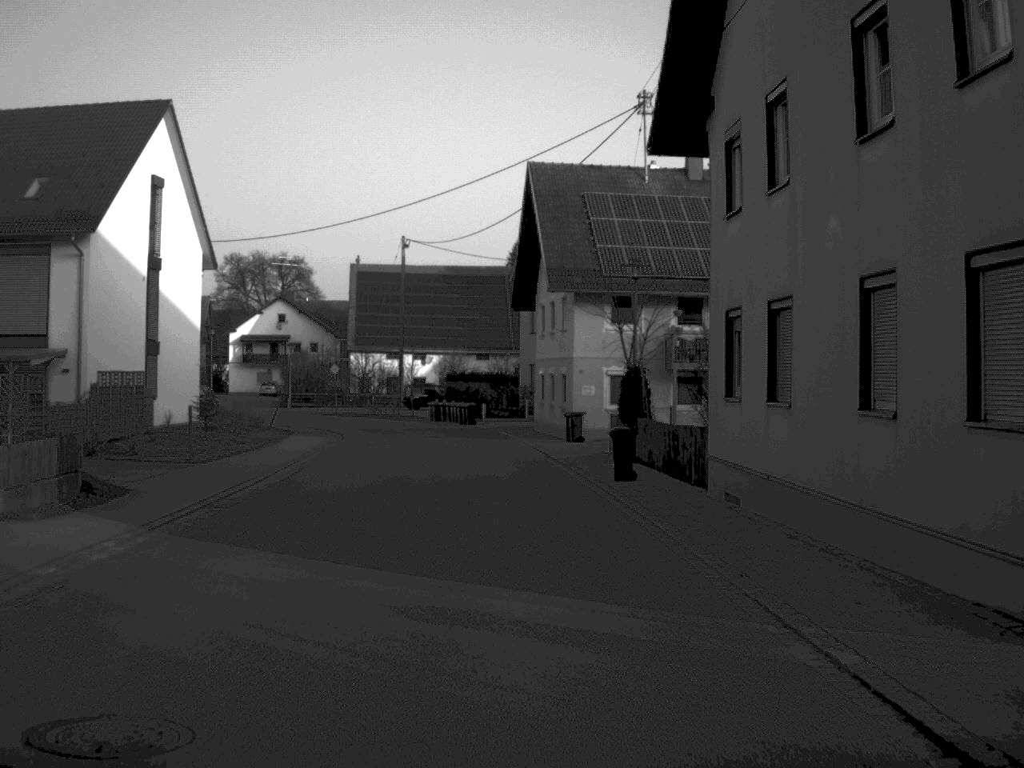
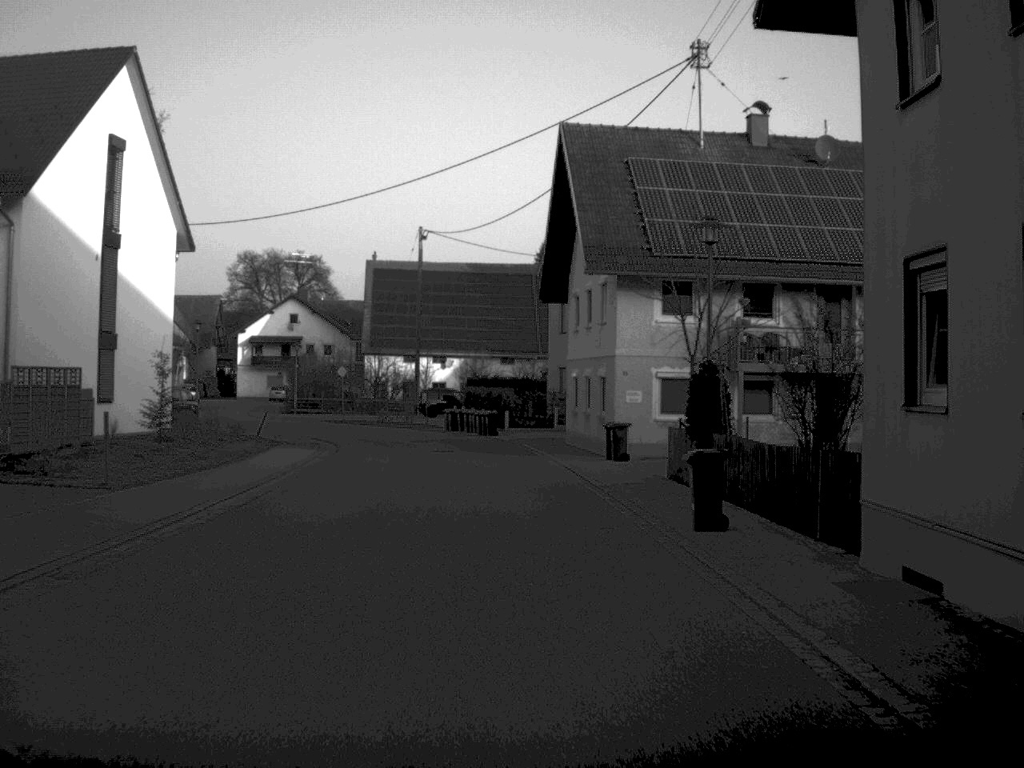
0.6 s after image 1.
(-0.1, +7.4) m; -1°
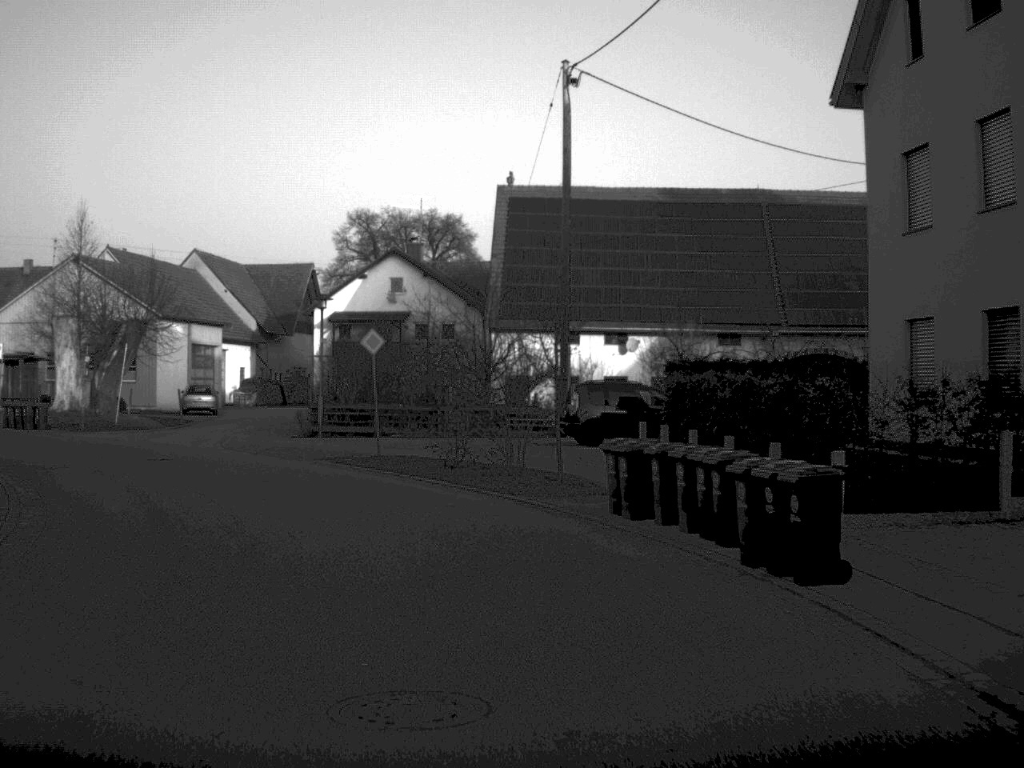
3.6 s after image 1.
(-1.9, +38.7) m; -8°
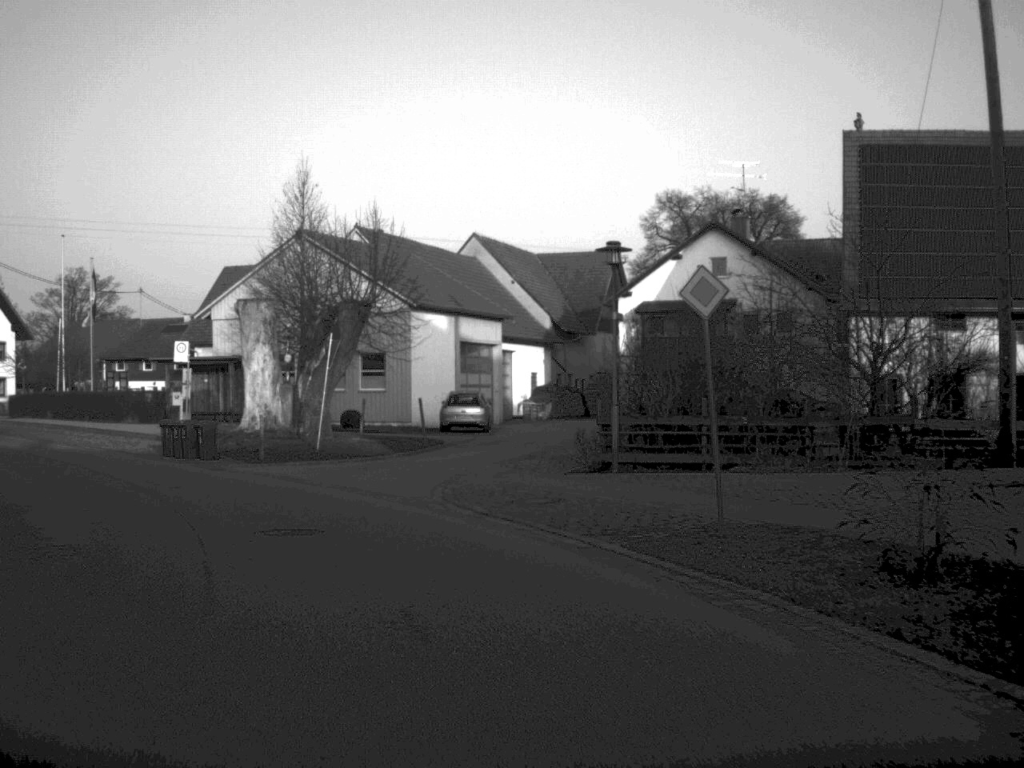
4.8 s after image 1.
(-1.6, +14.4) m; -14°
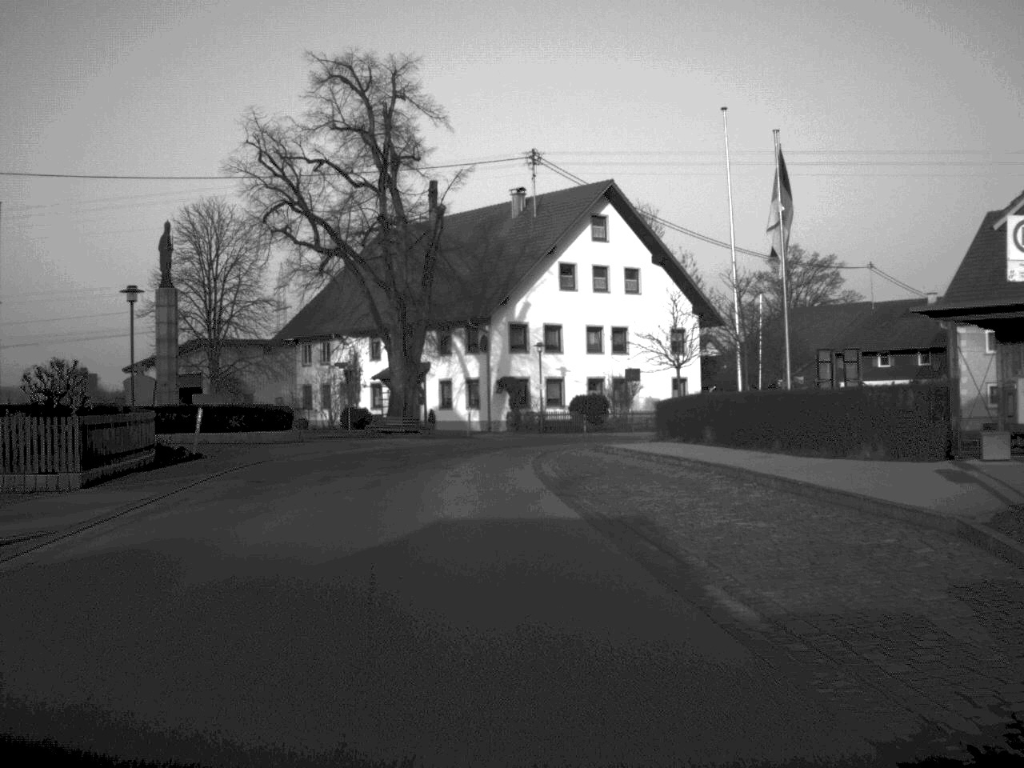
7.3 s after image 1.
(-7.8, +26.9) m; -32°
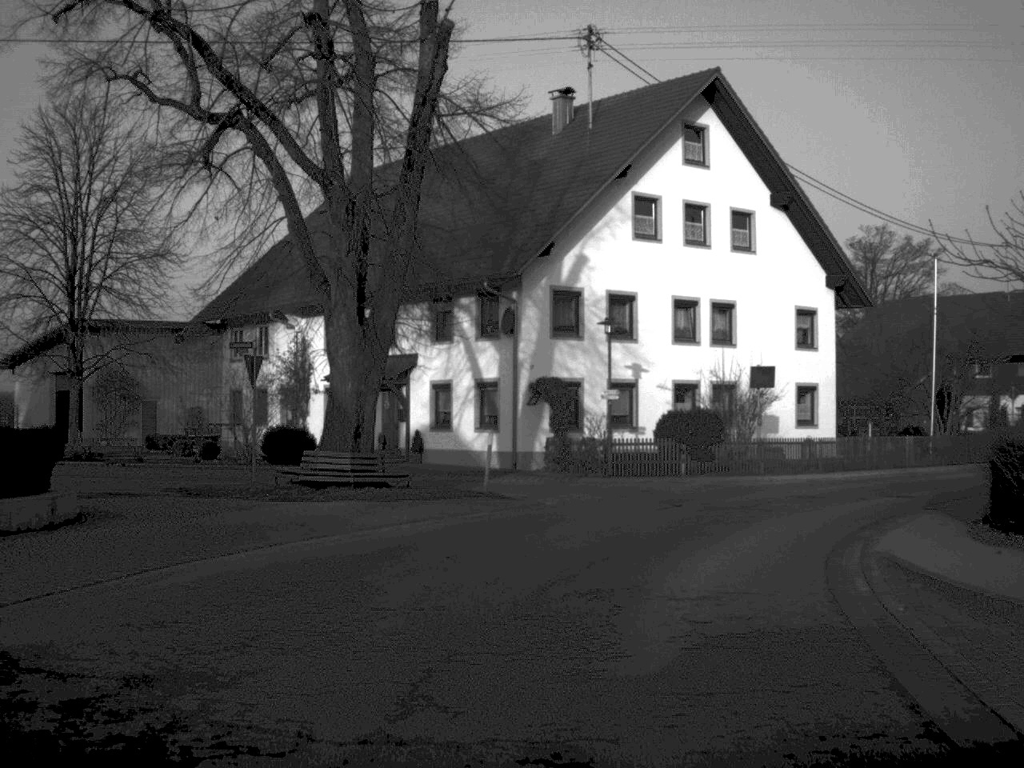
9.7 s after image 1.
(-1.5, +26.3) m; +1°
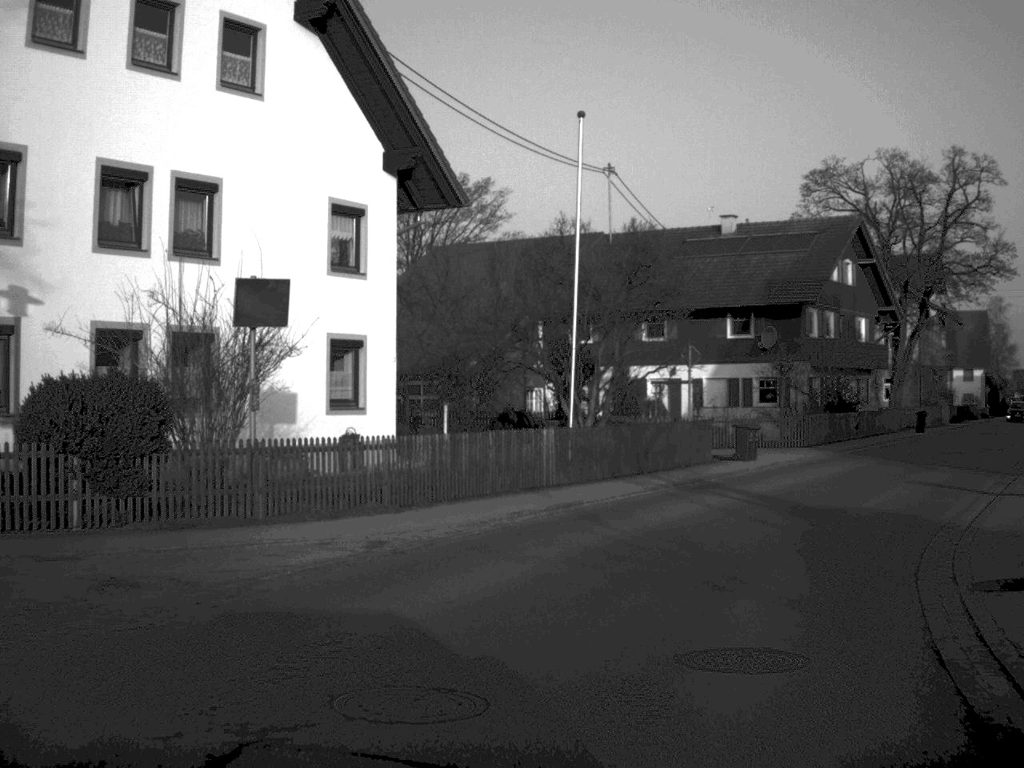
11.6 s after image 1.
(+3.4, +19.9) m; +22°
